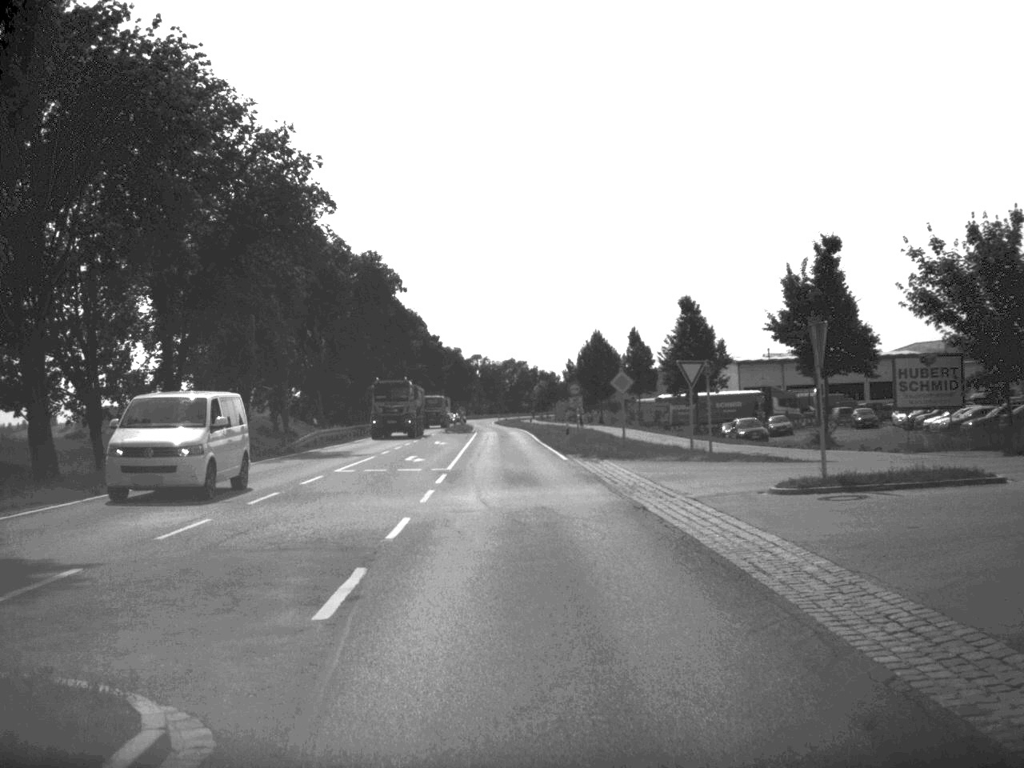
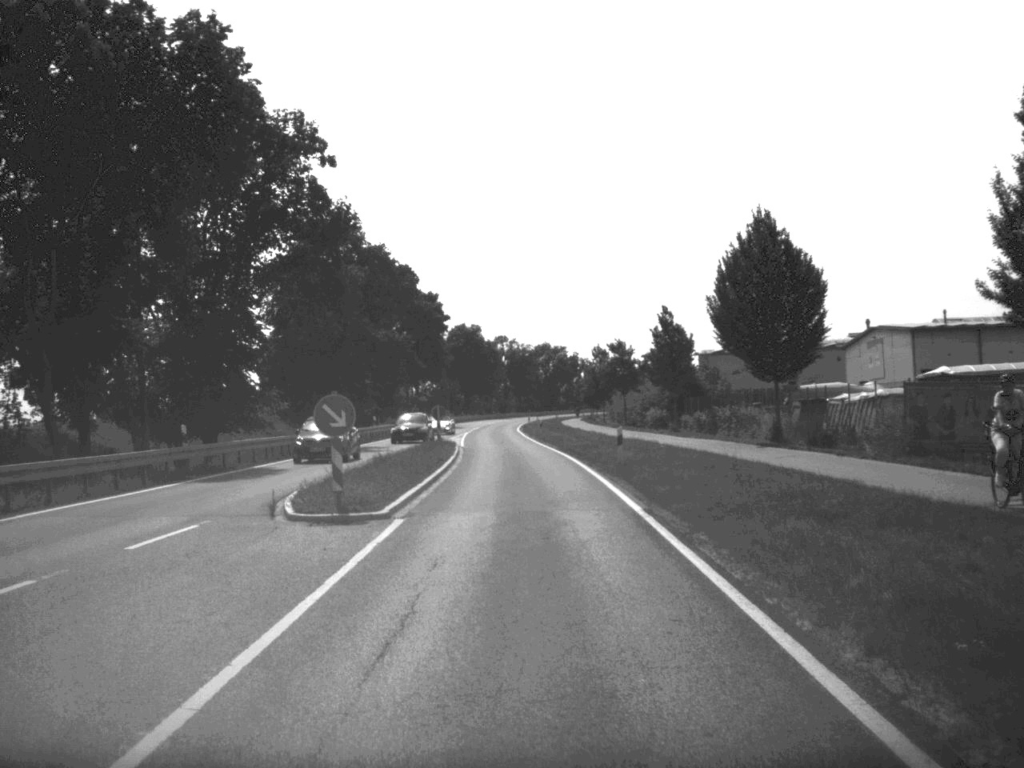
(-1.1, +67.0) m; -2°
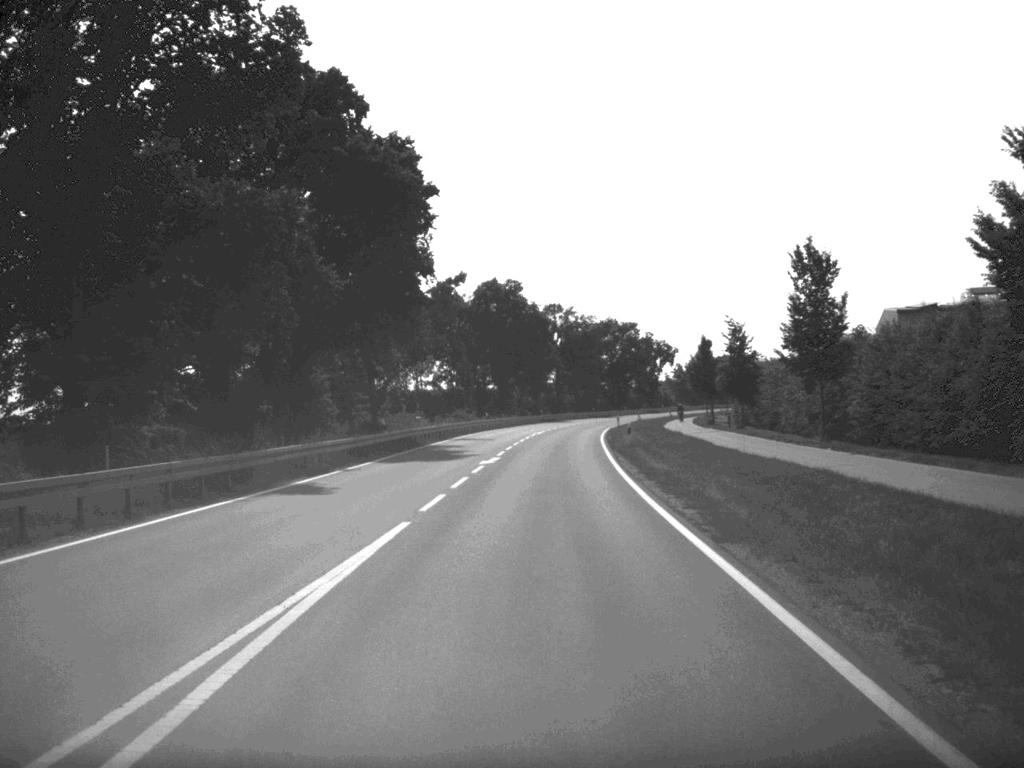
(-1.9, +72.6) m; -2°
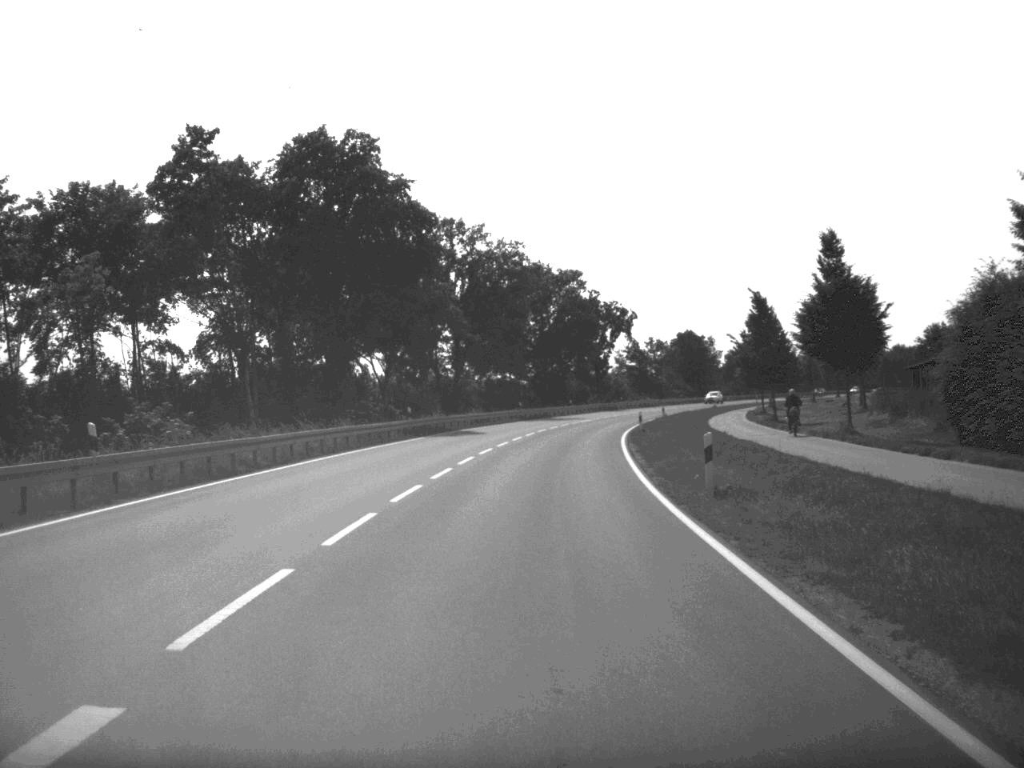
(+2.5, +76.2) m; +4°
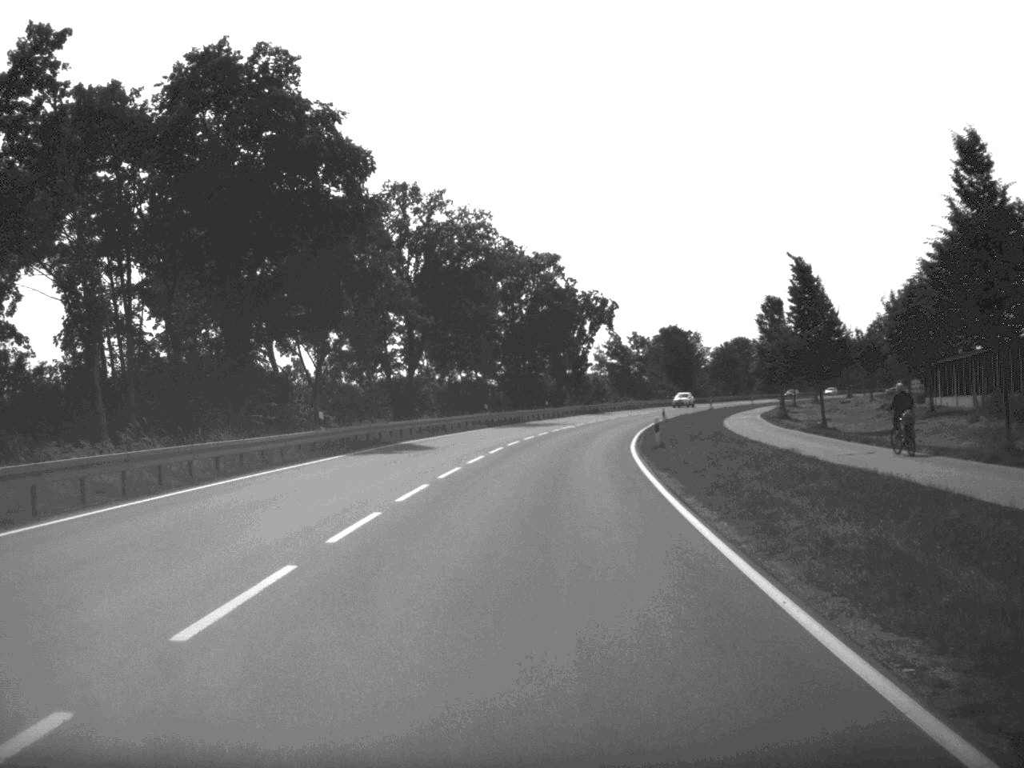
(+0.2, +17.3) m; +1°
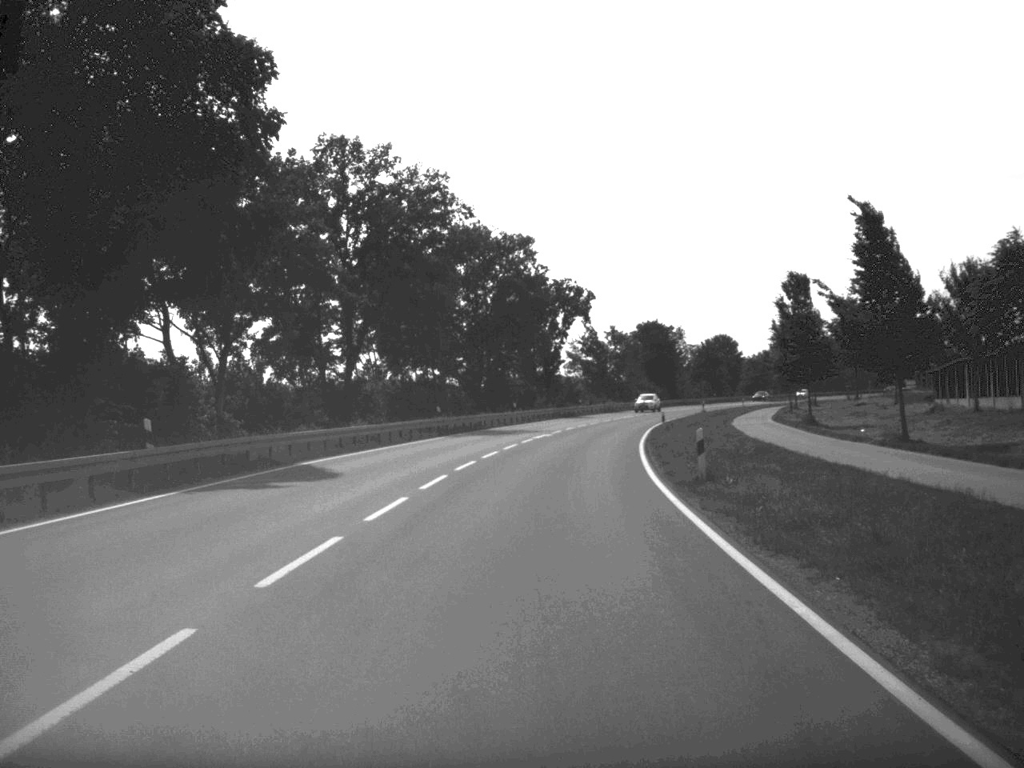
(+0.2, +15.2) m; +1°
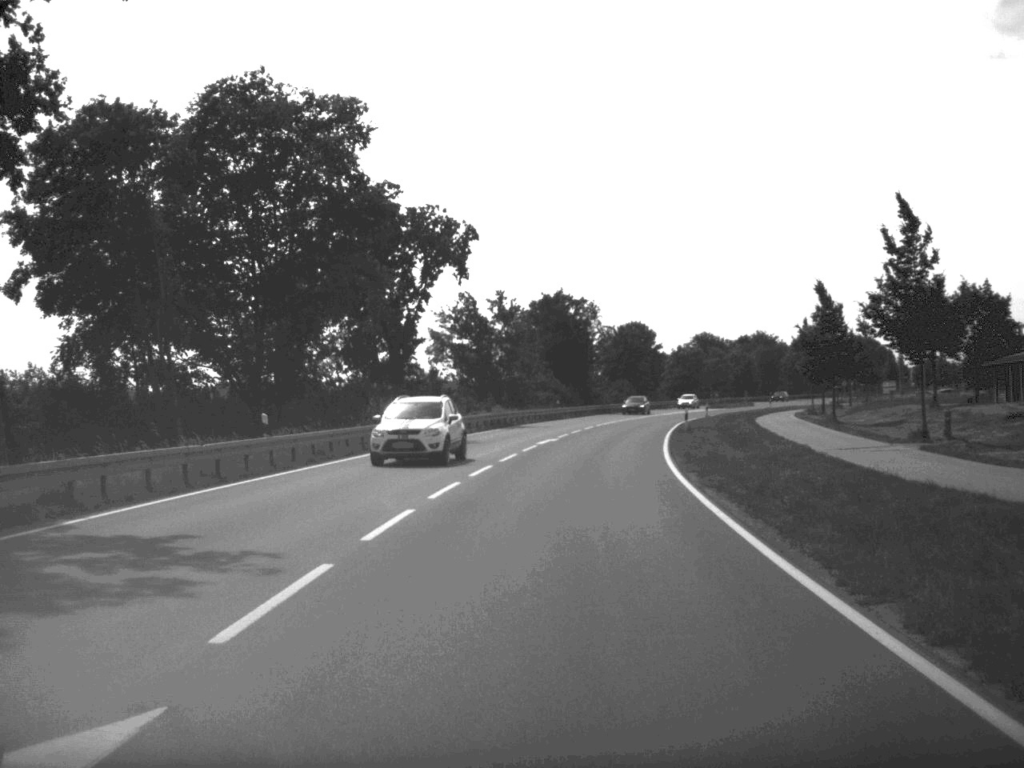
(+2.3, +49.5) m; +6°
